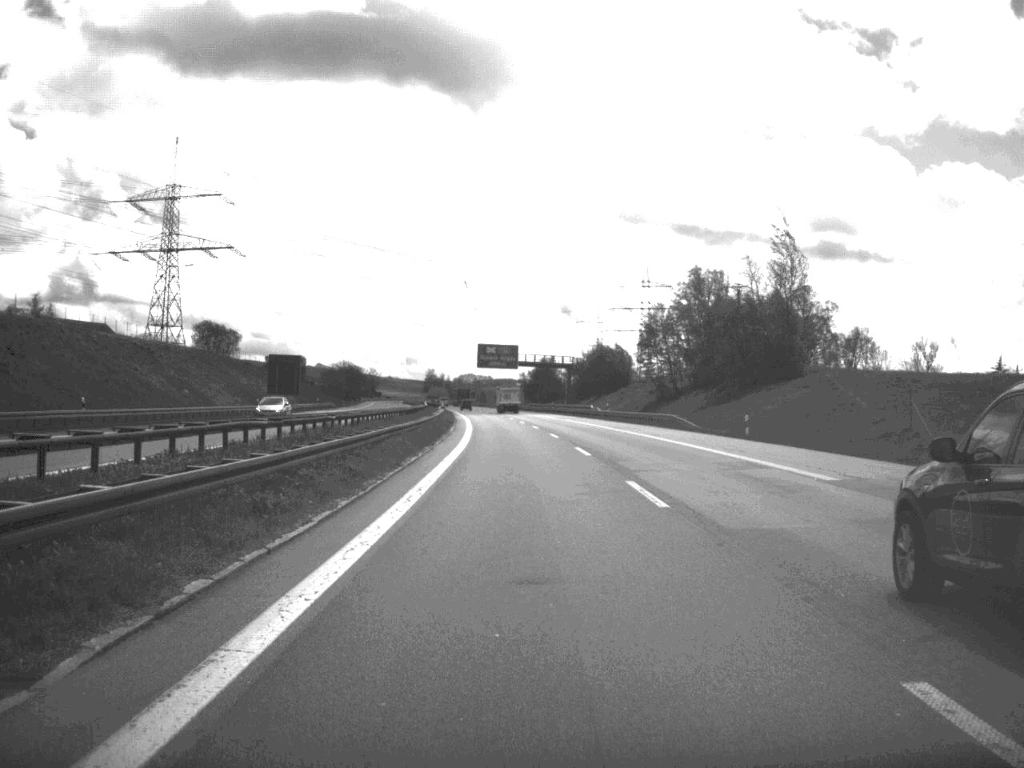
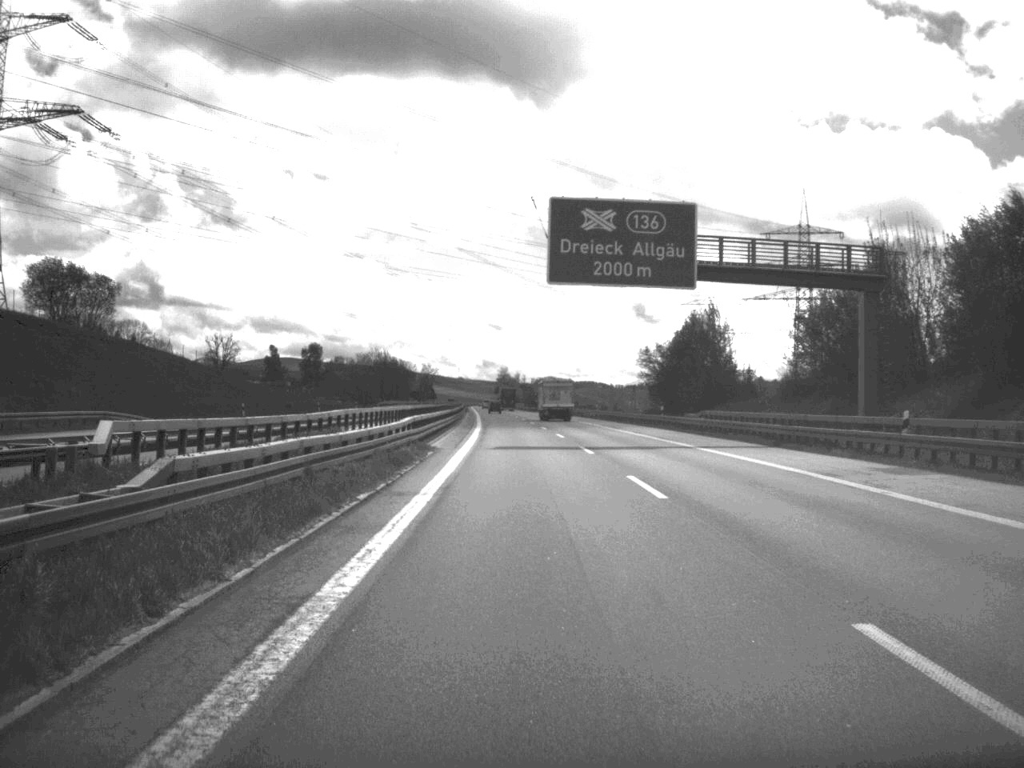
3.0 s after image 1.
(-4.5, +121.6) m; -4°
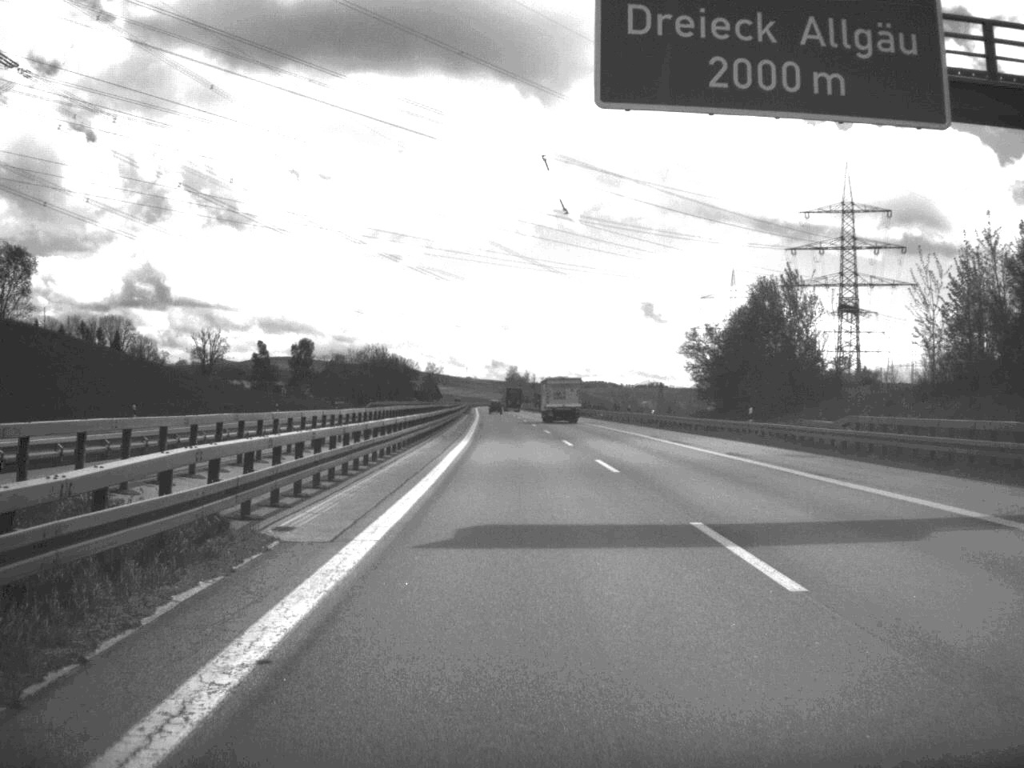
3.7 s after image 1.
(-0.1, +28.0) m; 0°
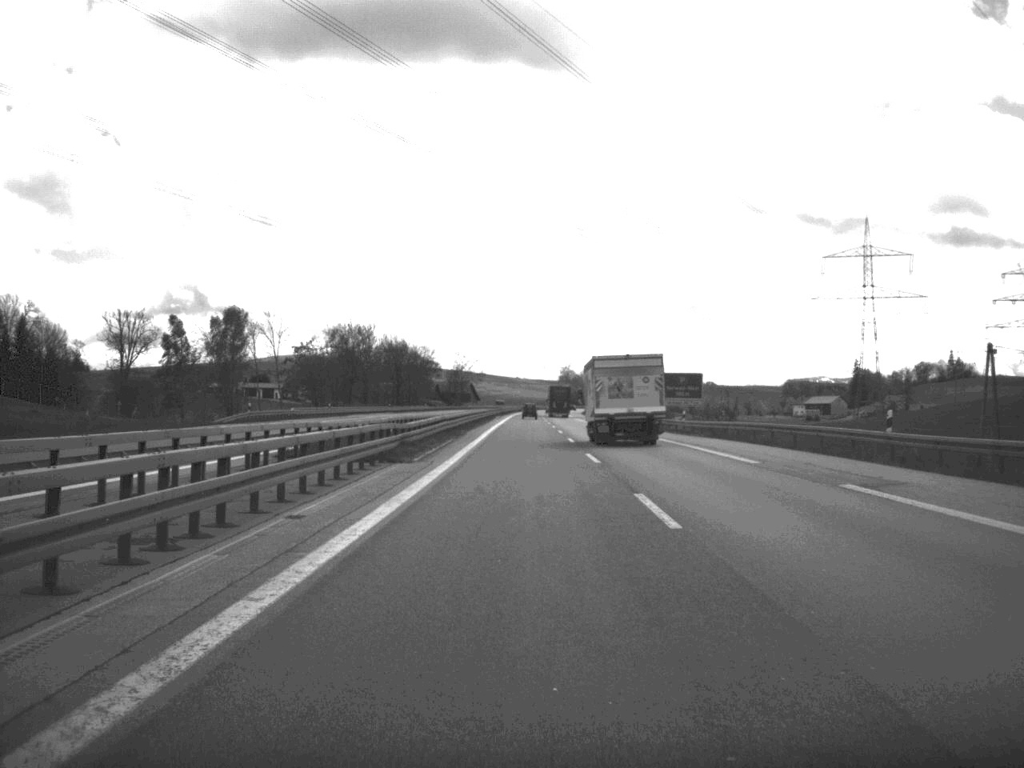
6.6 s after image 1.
(-2.5, +118.4) m; -3°
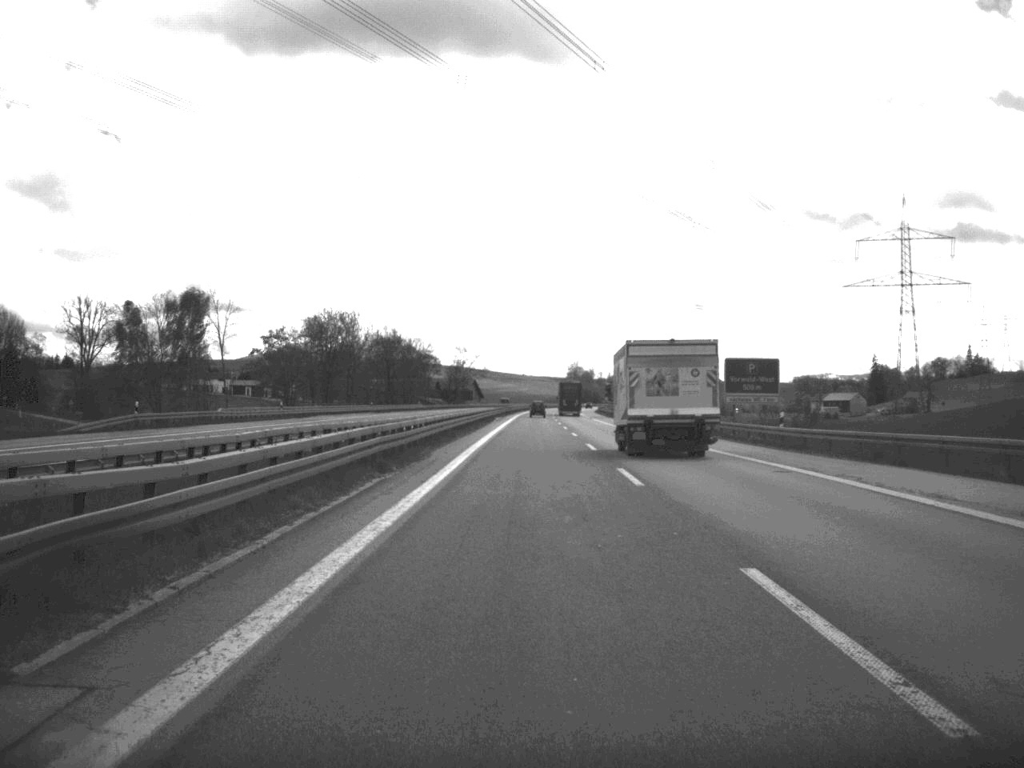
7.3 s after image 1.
(-0.1, +27.5) m; 0°
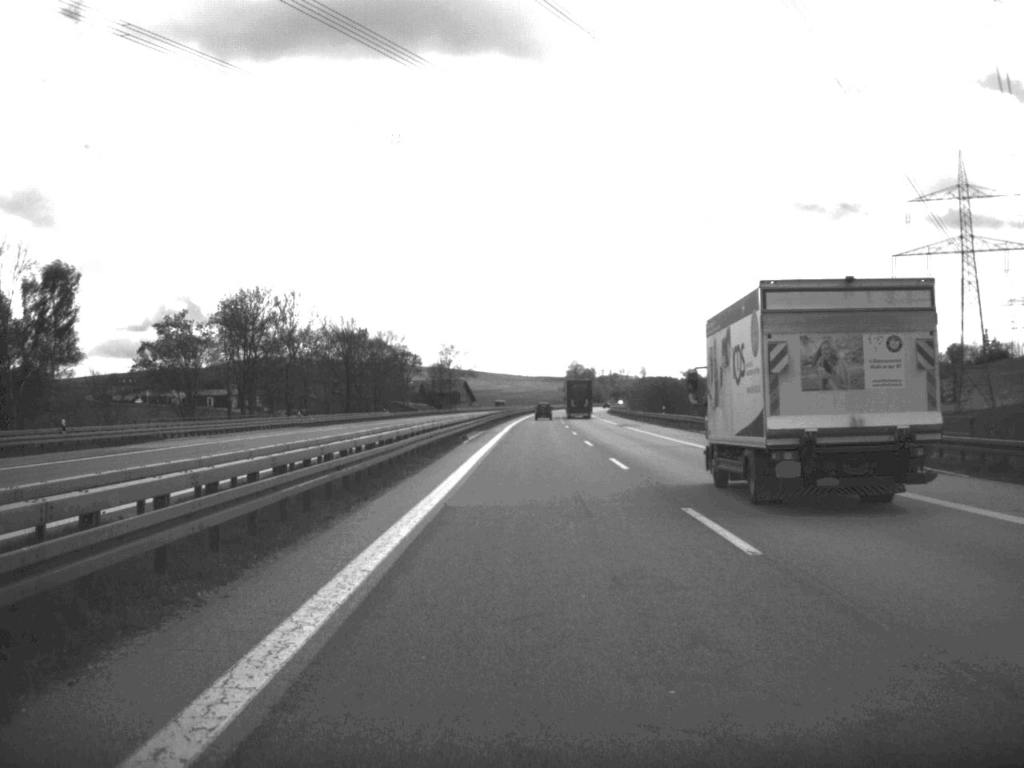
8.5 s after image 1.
(0.0, +46.0) m; 0°
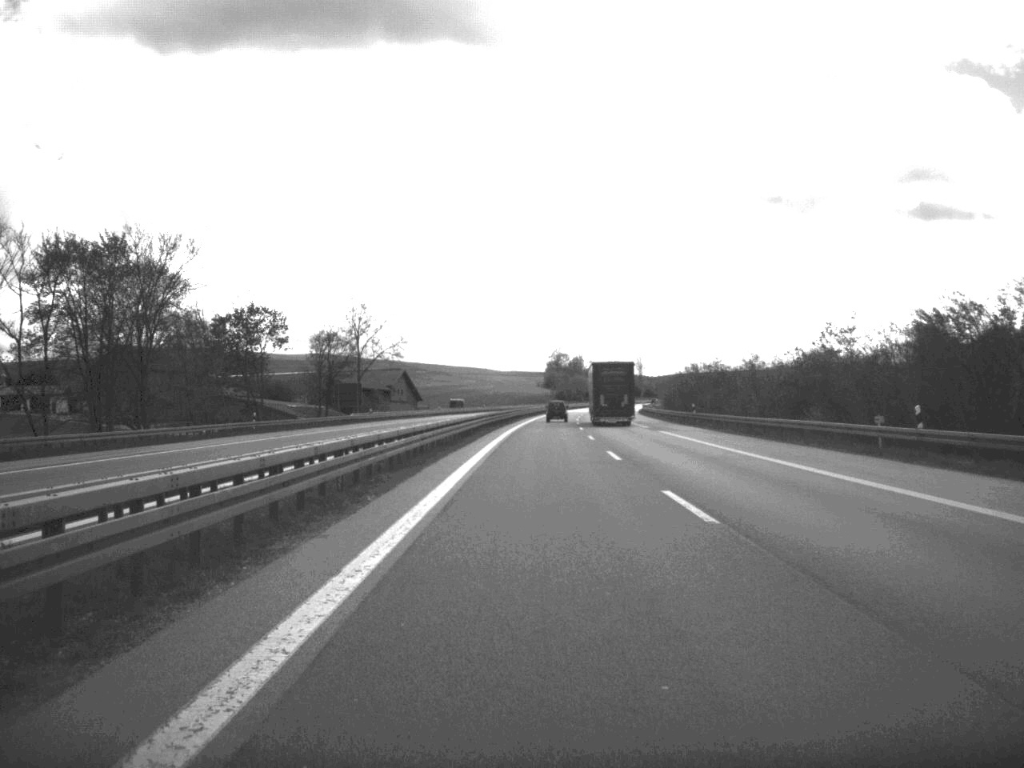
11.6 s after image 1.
(+0.9, +120.8) m; +1°
